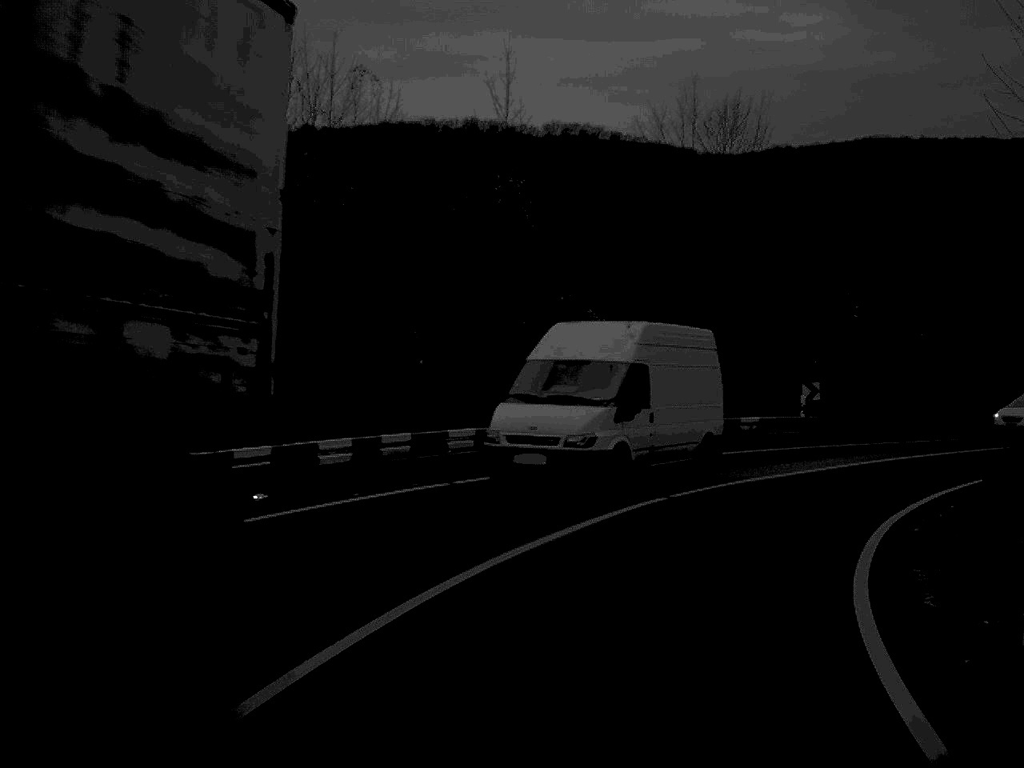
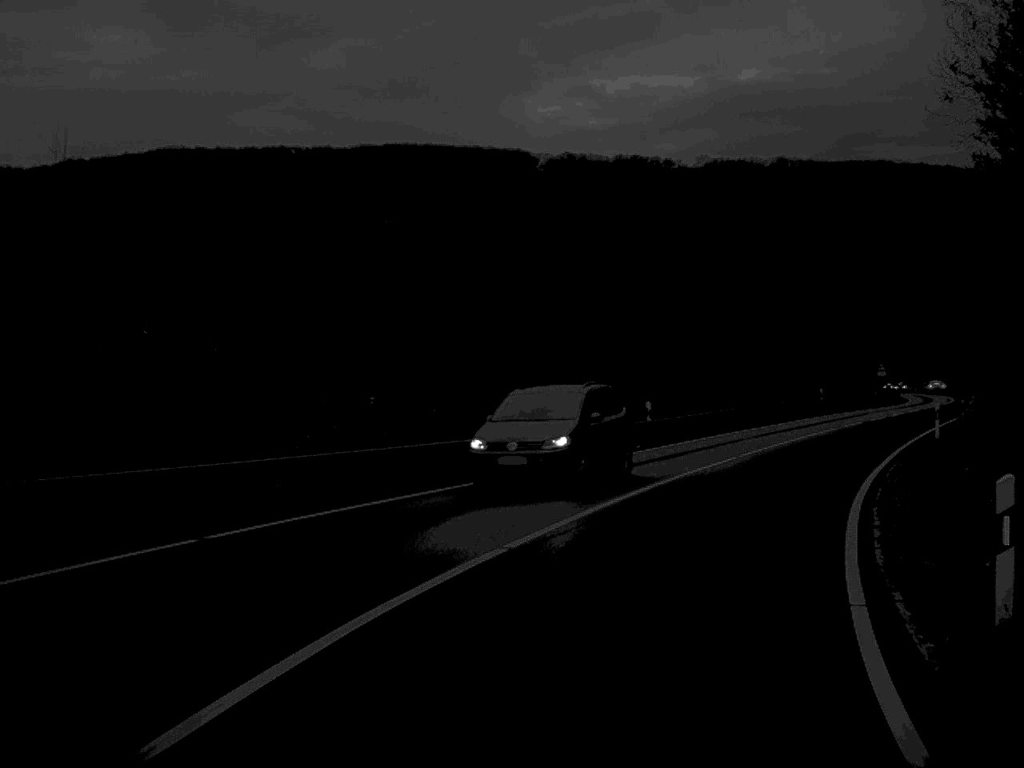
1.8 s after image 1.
(+6.3, +22.8) m; +32°
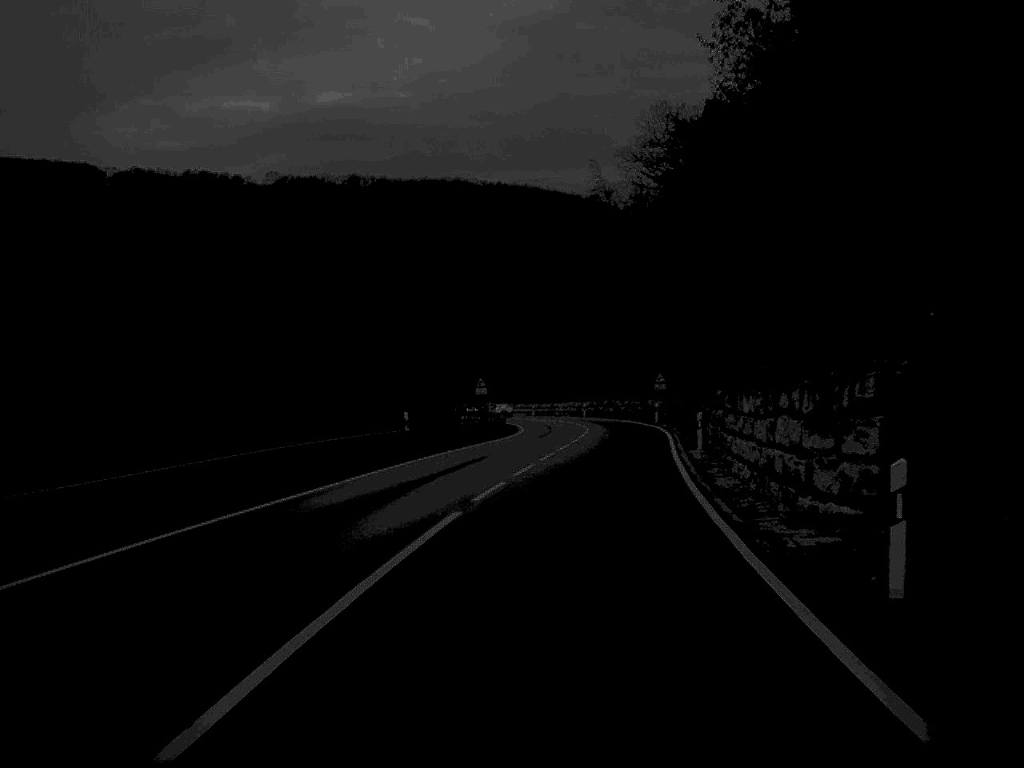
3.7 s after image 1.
(+5.1, +26.4) m; +19°
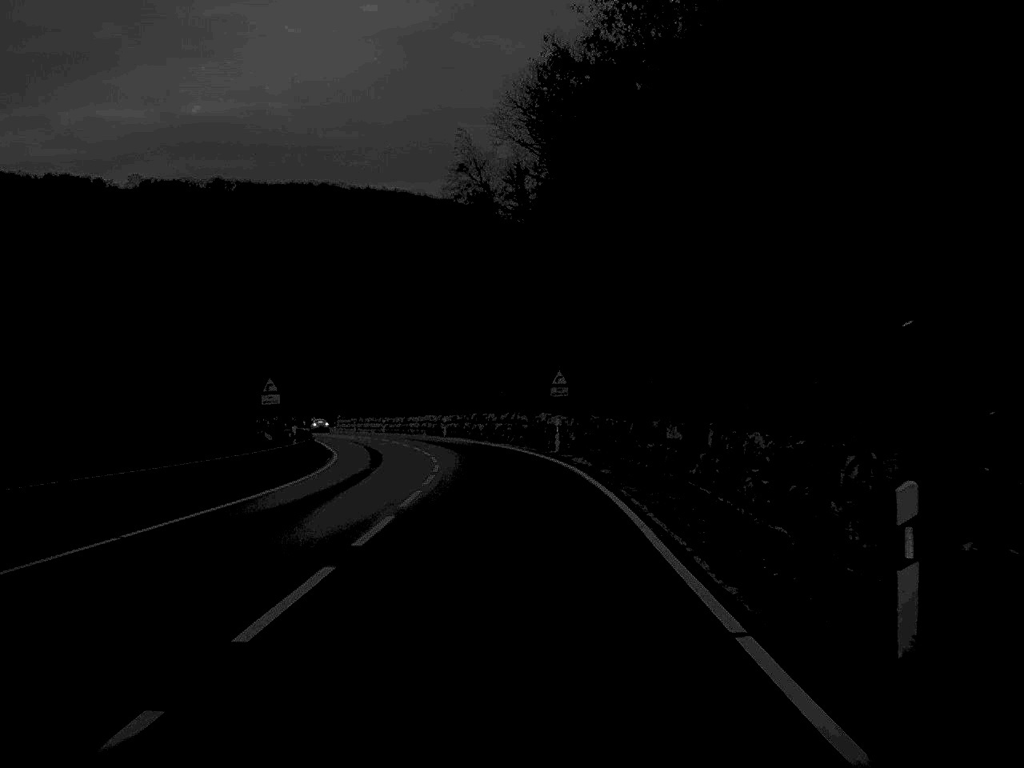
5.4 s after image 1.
(+1.8, +29.0) m; +5°
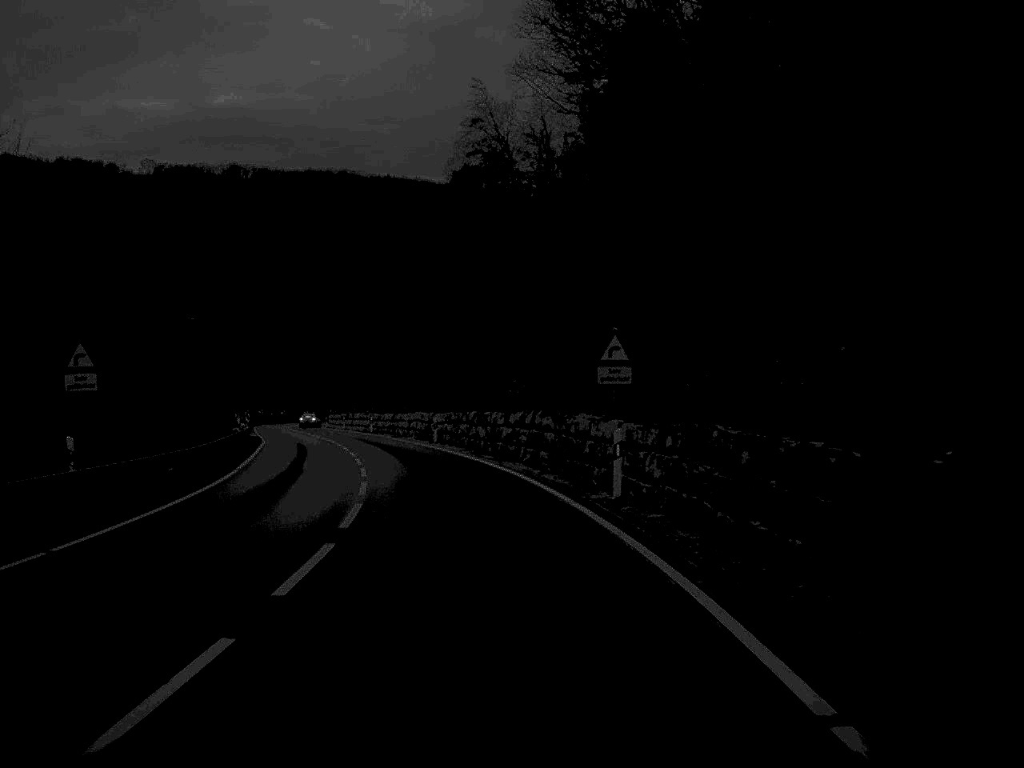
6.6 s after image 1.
(-0.1, +21.4) m; -1°
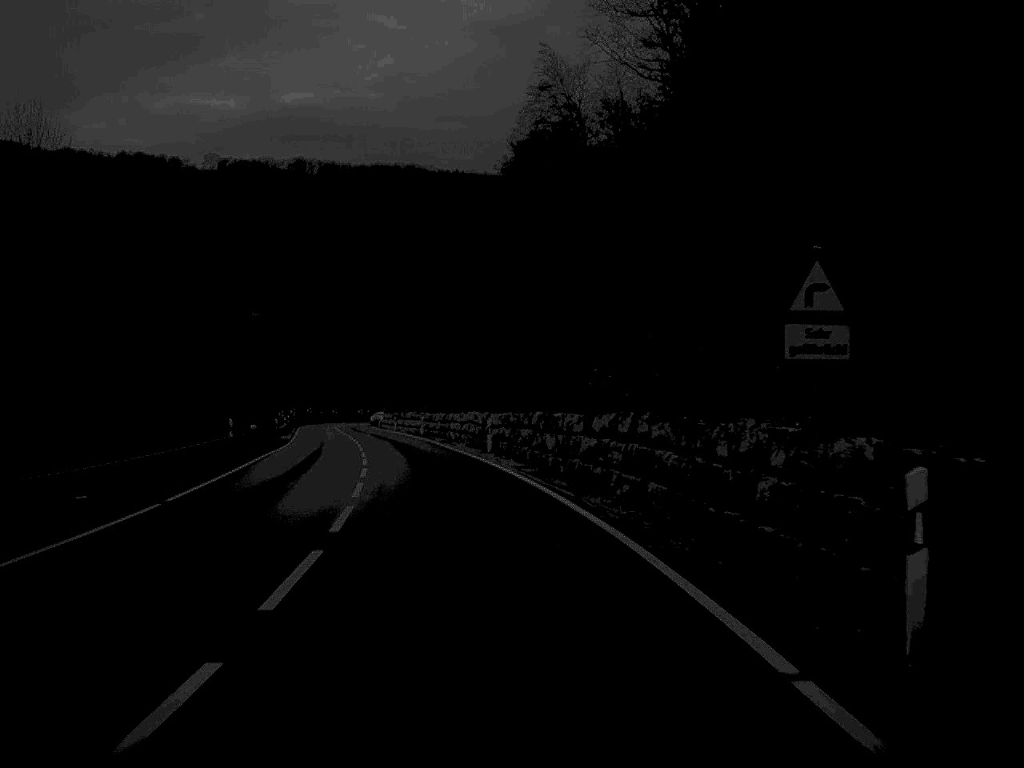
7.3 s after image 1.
(-0.3, +13.0) m; -3°
